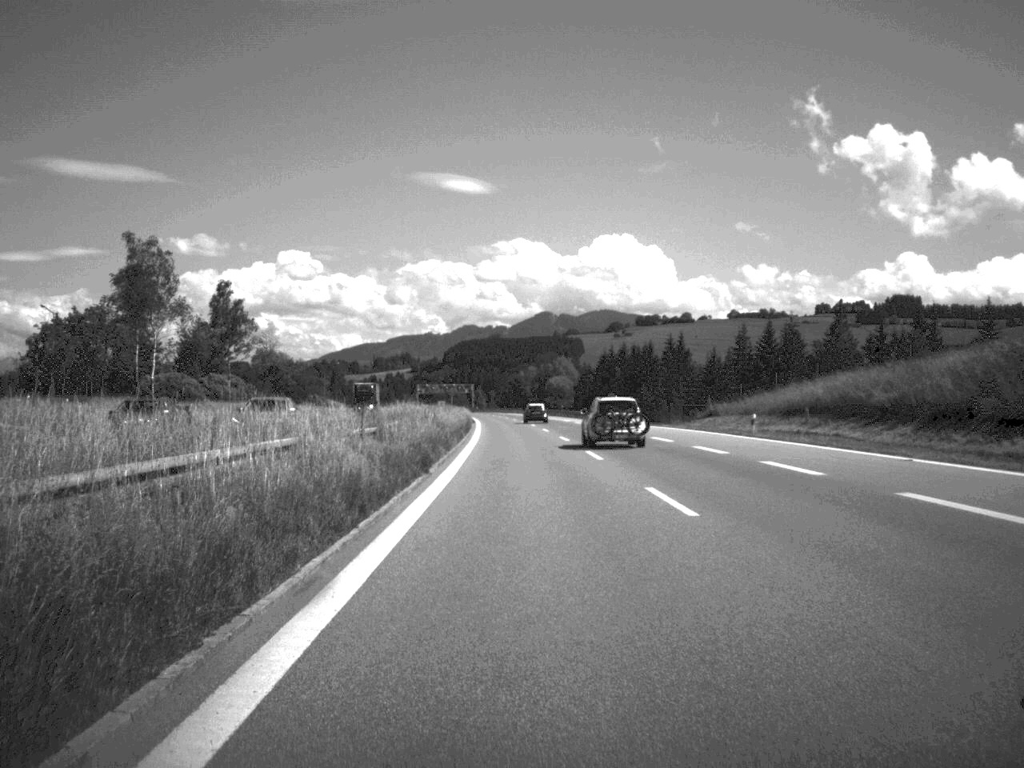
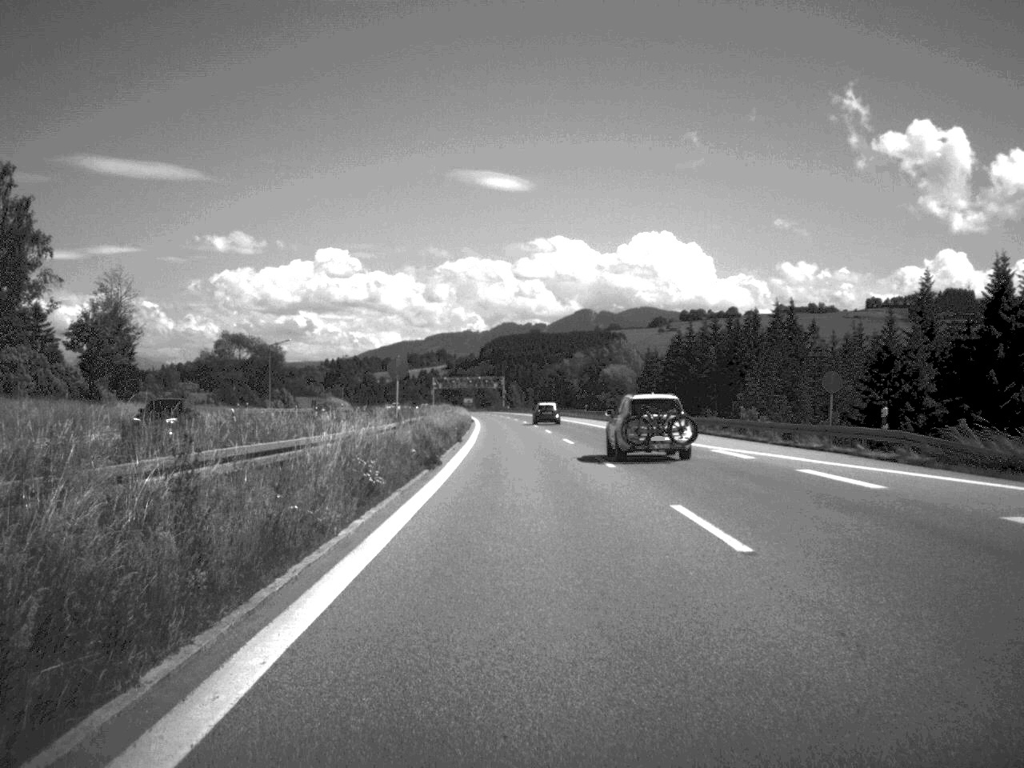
(-1.3, +75.0) m; -2°
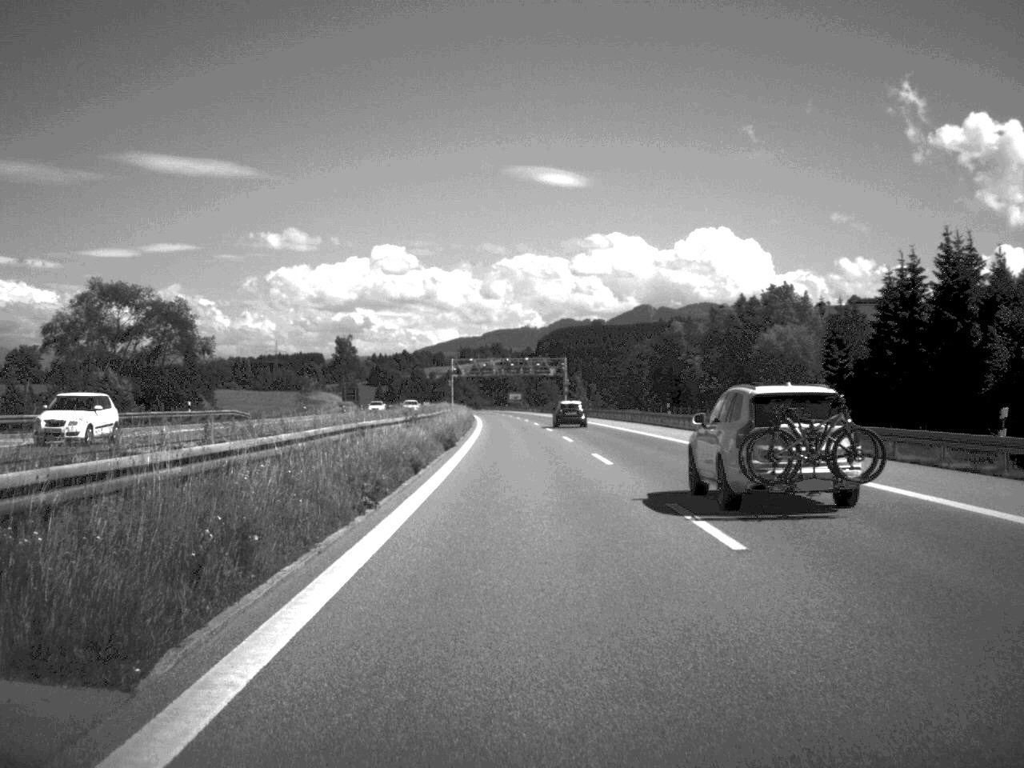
(-2.5, +105.0) m; -3°
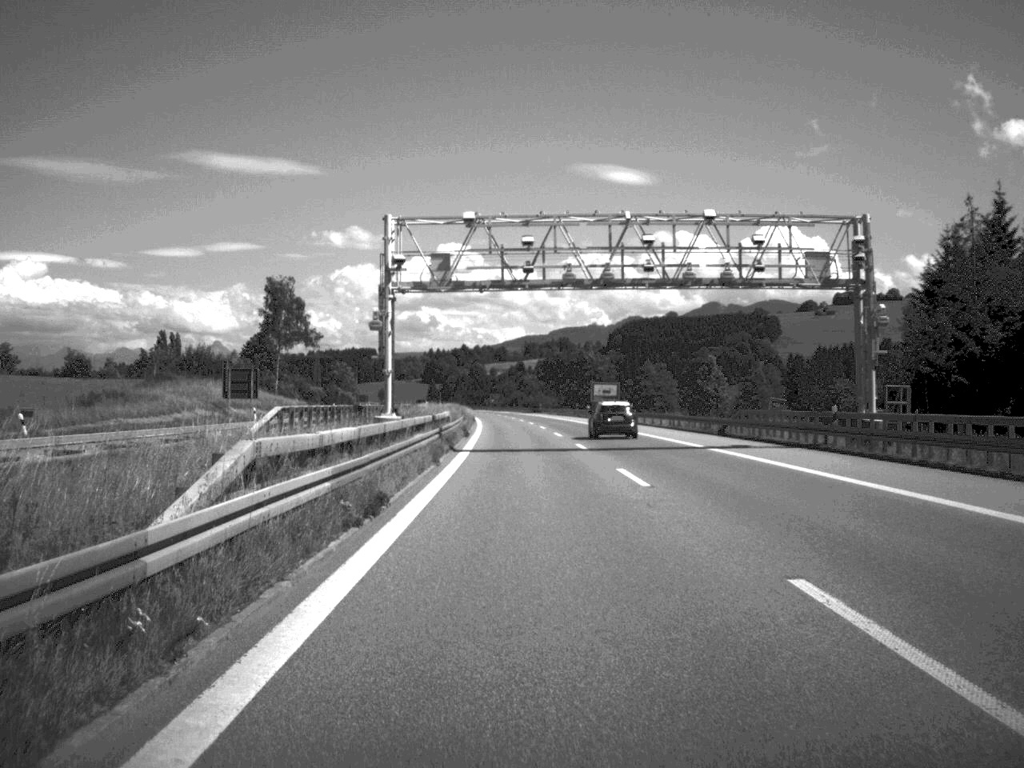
(-3.8, +131.7) m; -3°
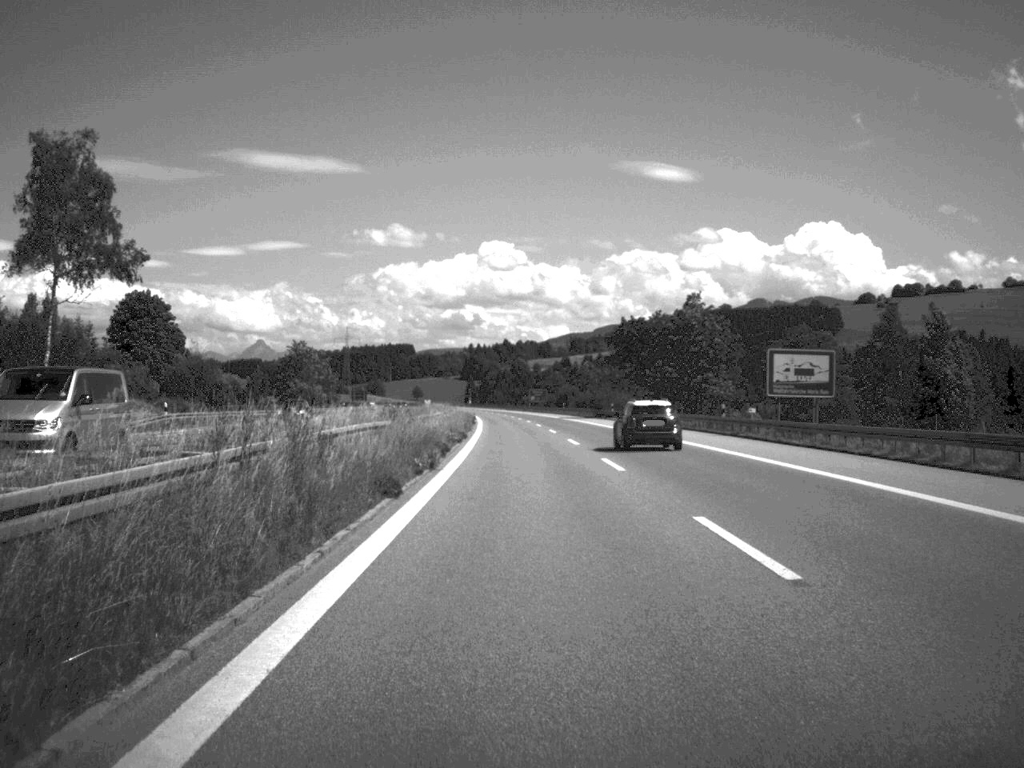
(-1.5, +82.4) m; -2°
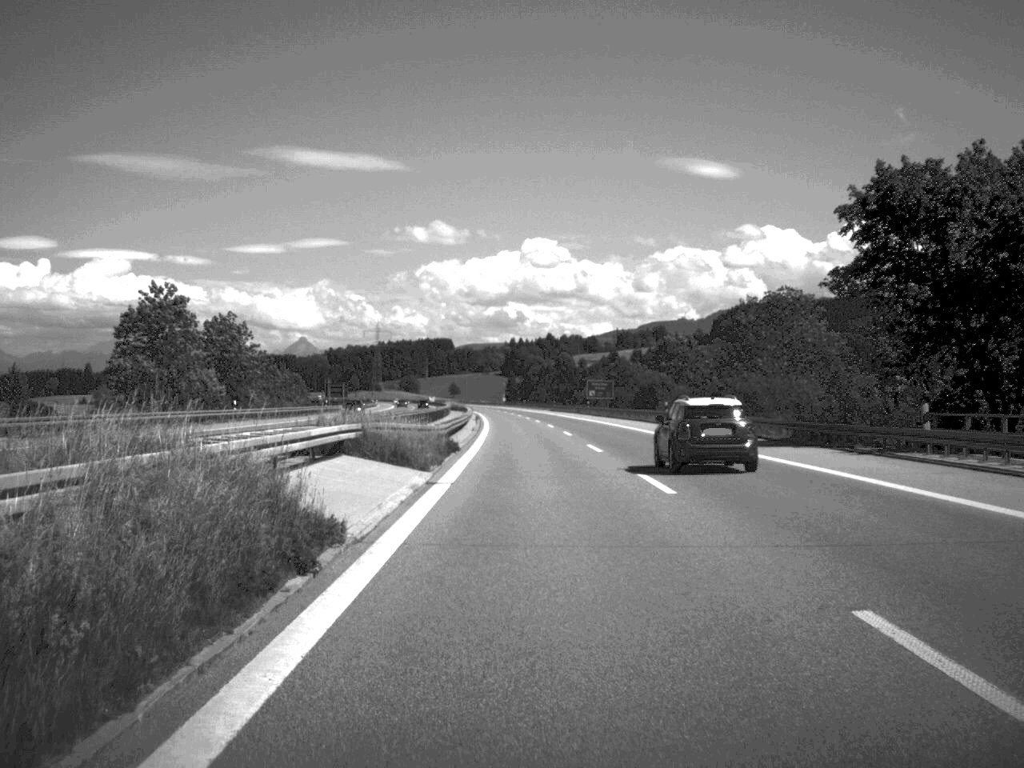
(-1.4, +78.1) m; -2°
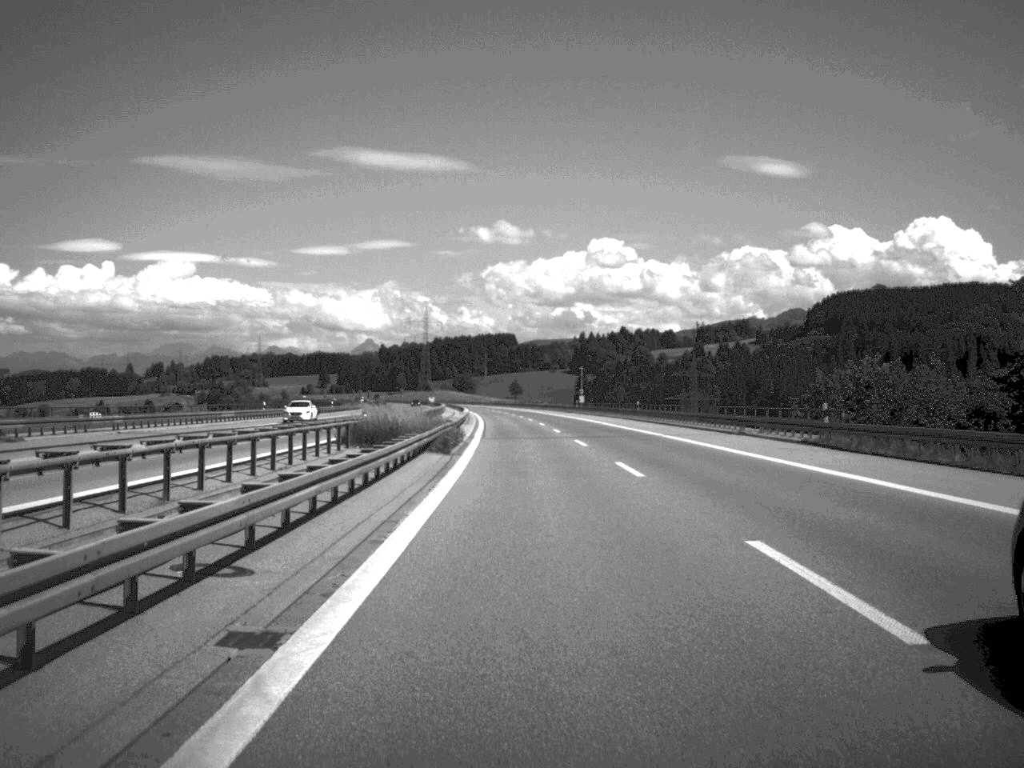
(-3.7, +136.2) m; -3°
